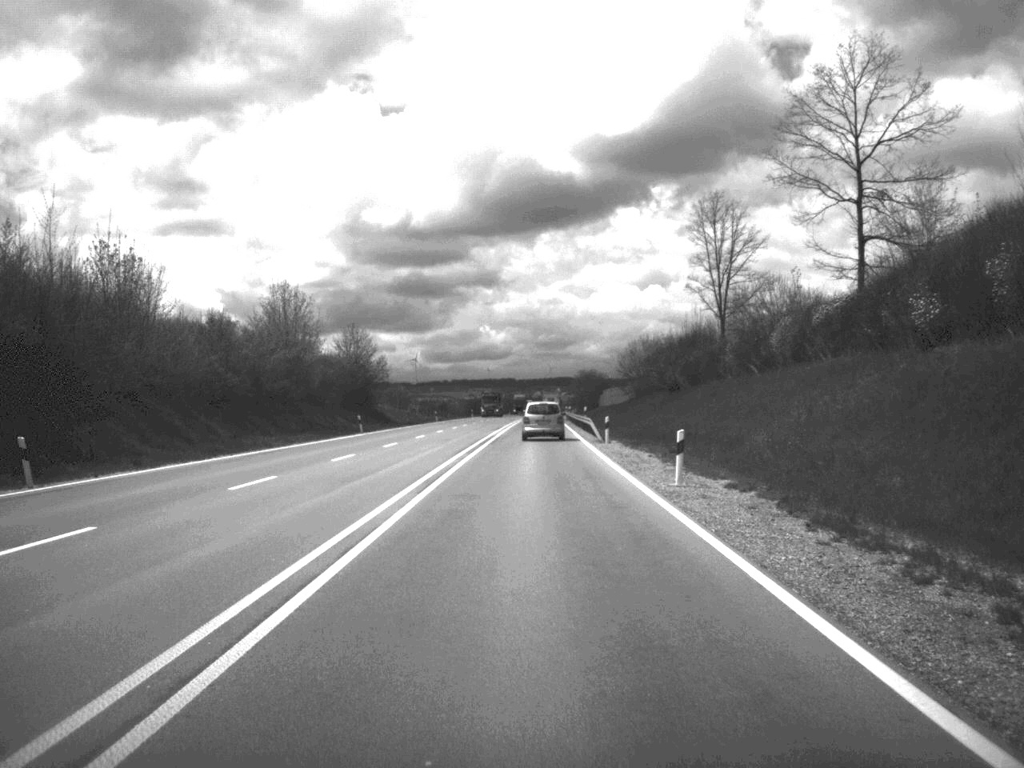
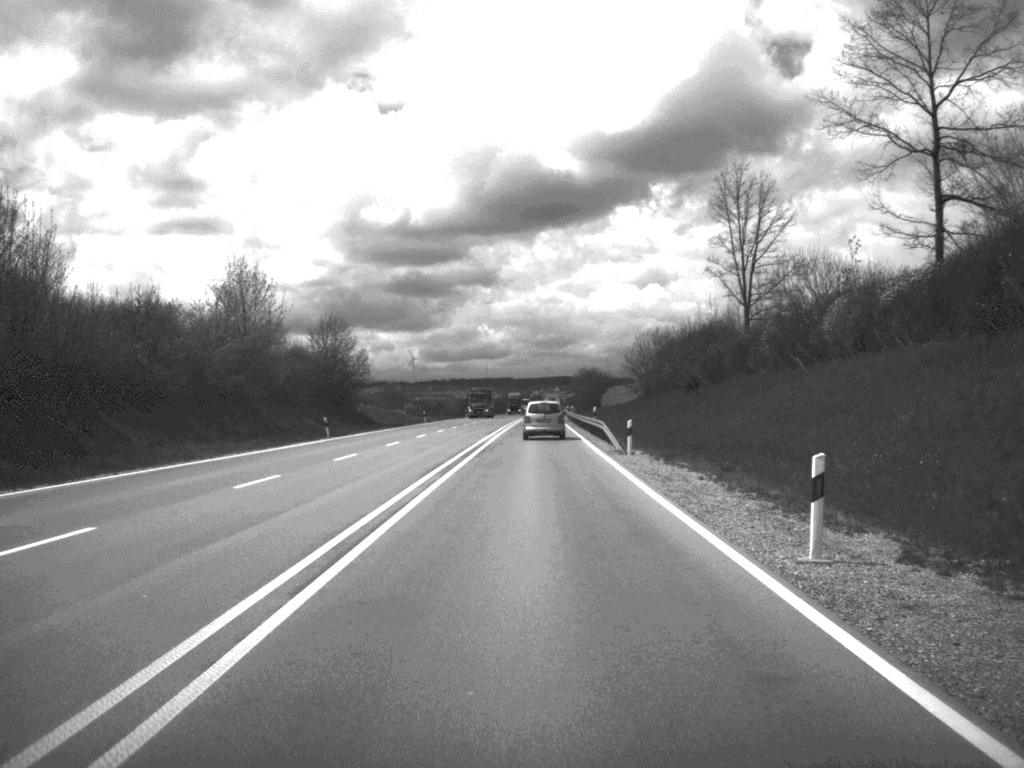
(0.0, +11.7) m; 0°
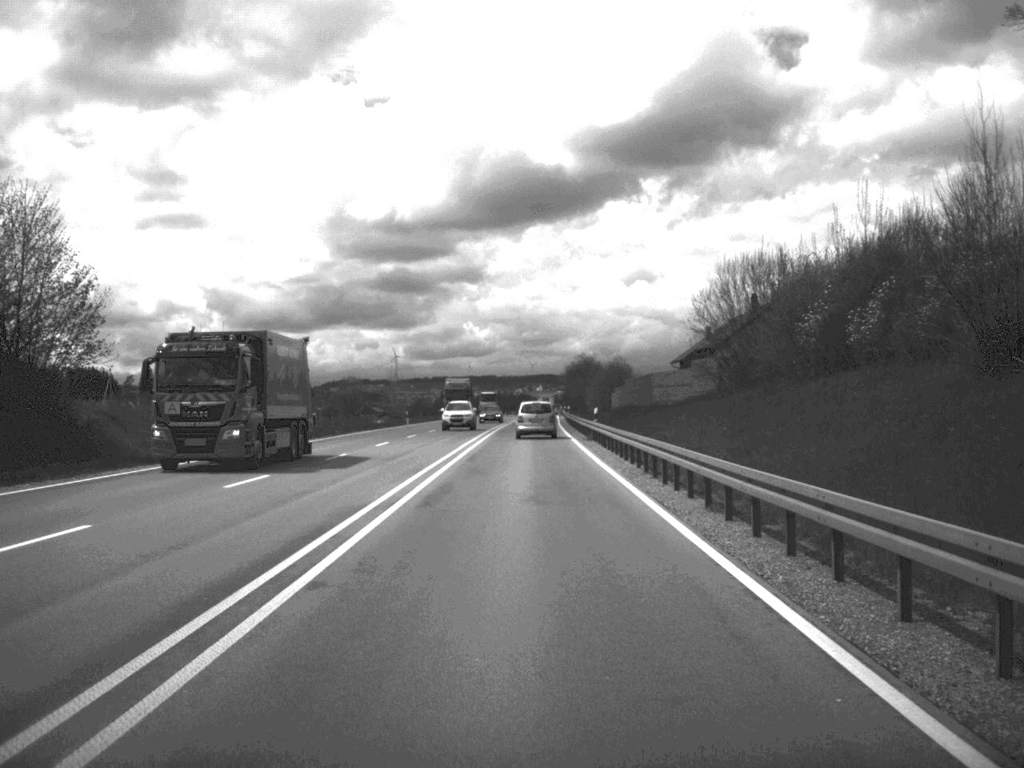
(+0.4, +59.2) m; +1°
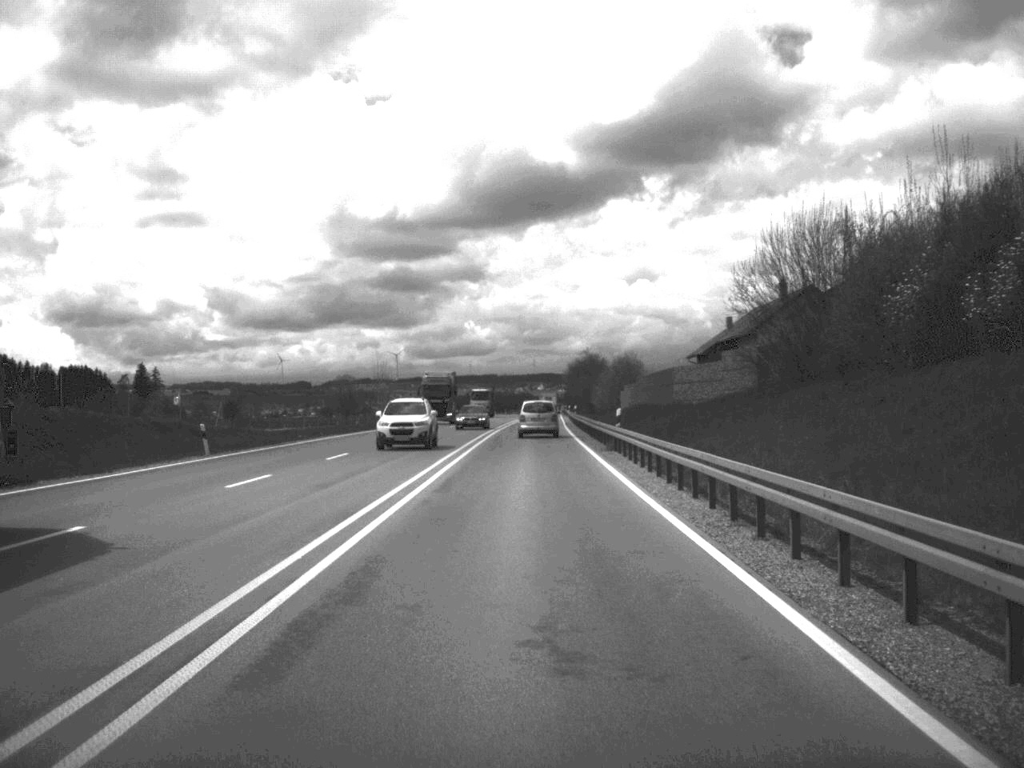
(0.0, +12.0) m; 0°
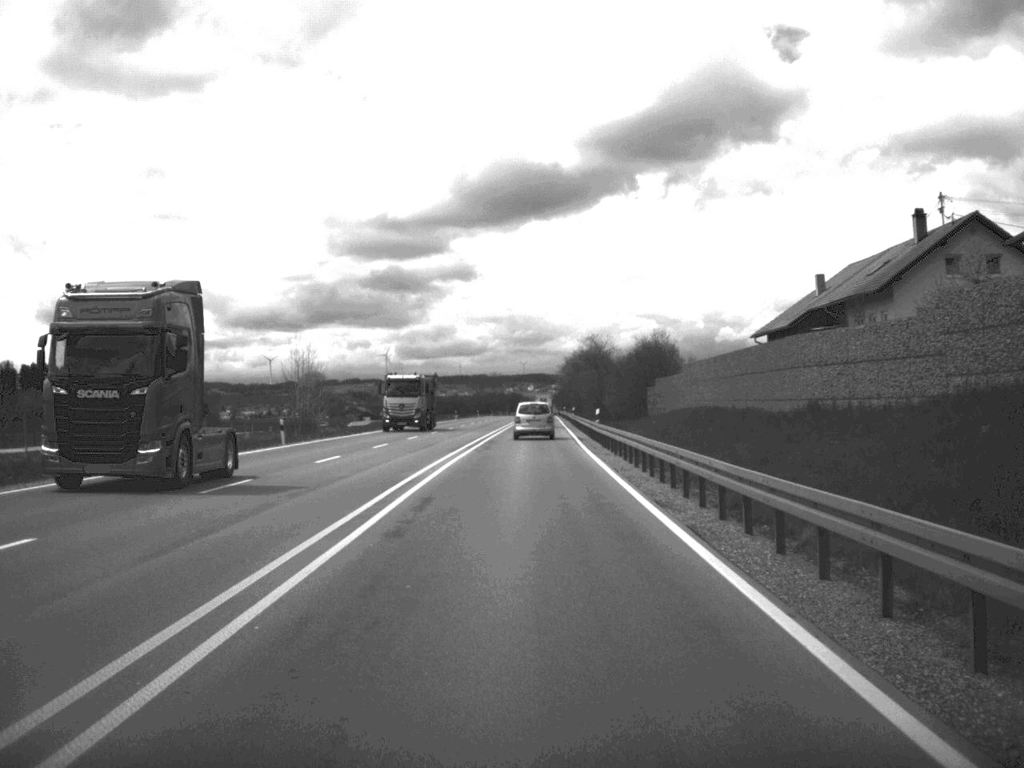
(+0.1, +37.1) m; 0°
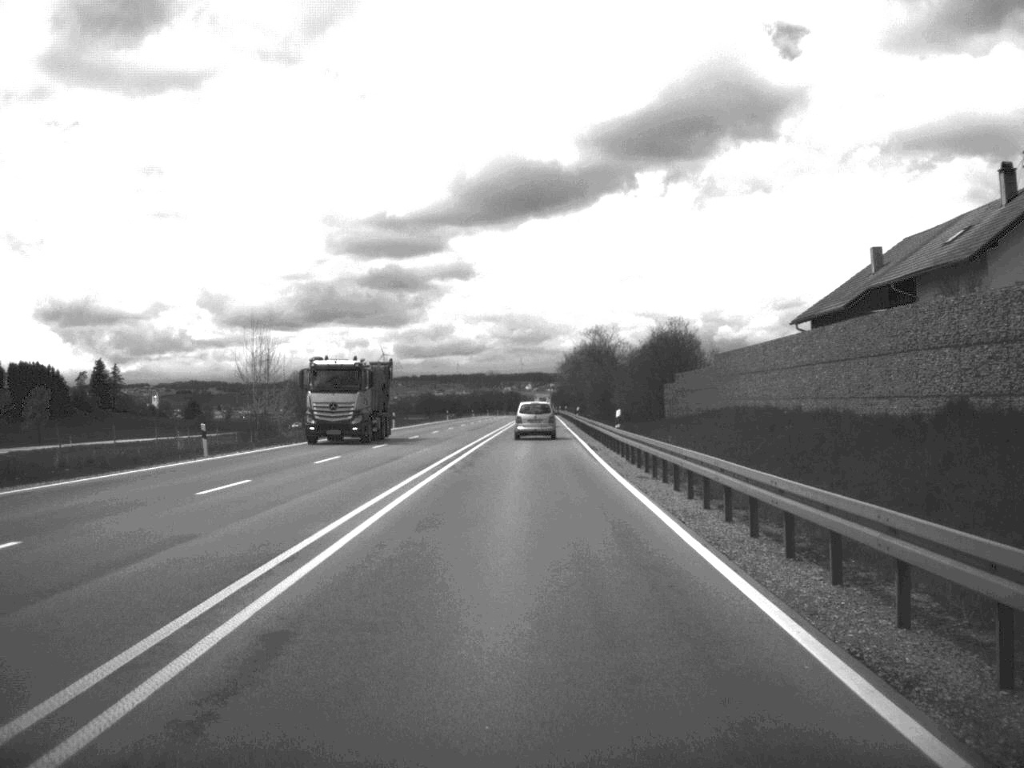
(0.0, +12.3) m; 0°
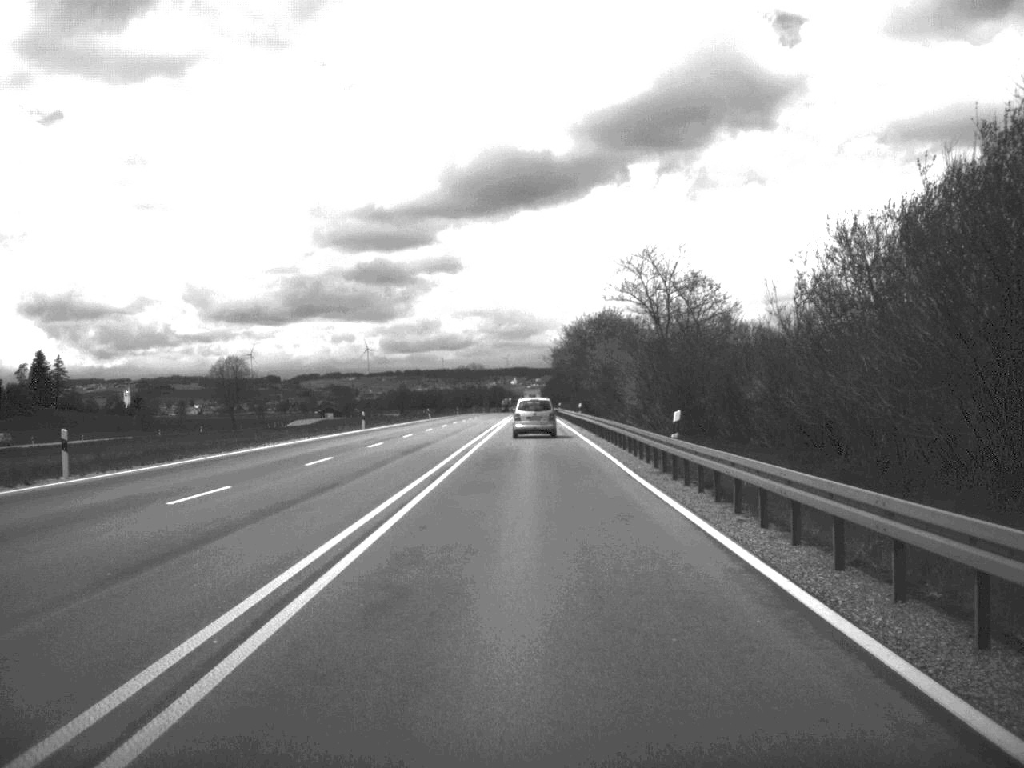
(+0.1, +62.0) m; 0°
